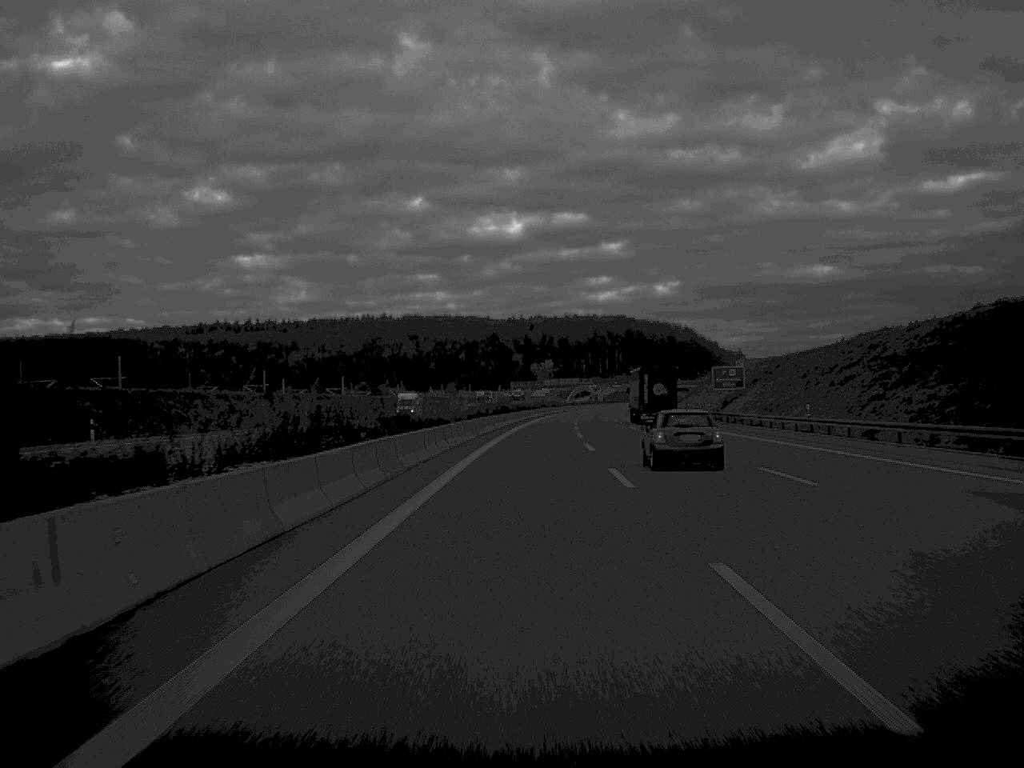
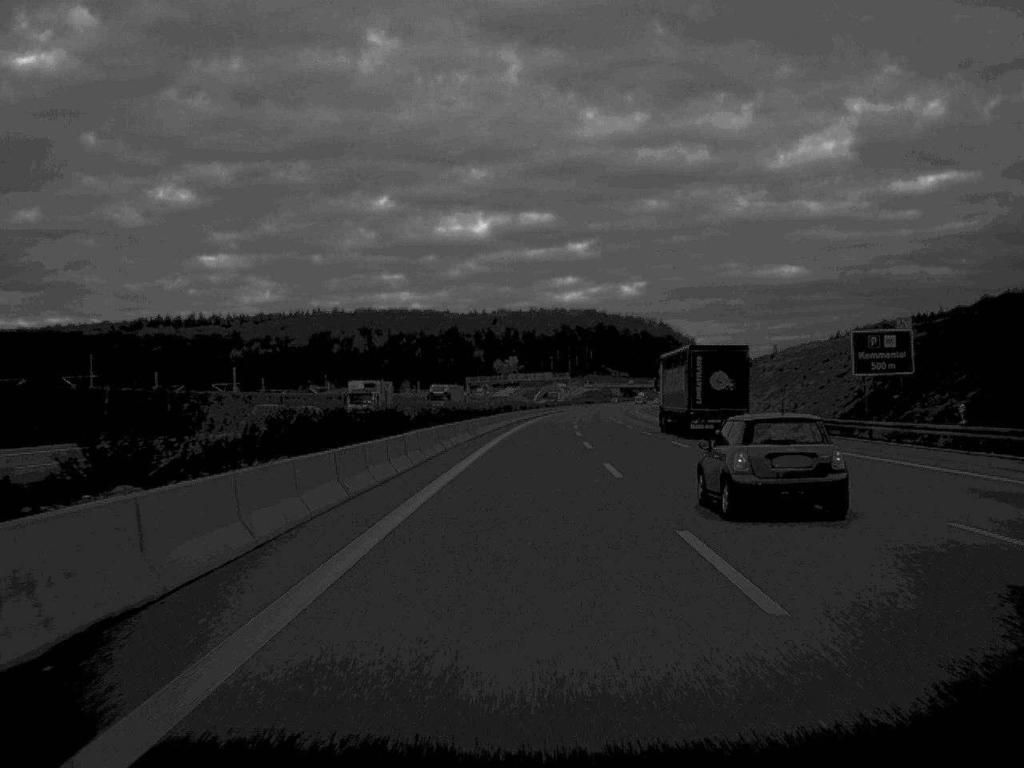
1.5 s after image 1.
(+1.0, +68.0) m; +2°
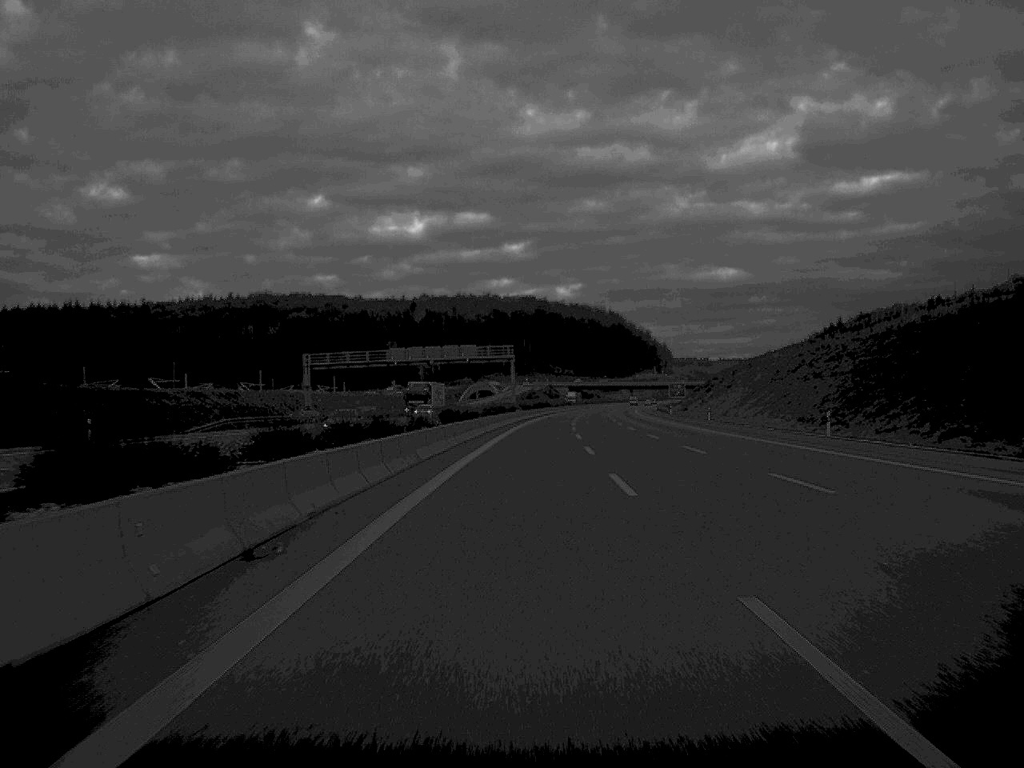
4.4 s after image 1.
(+3.5, +130.0) m; +3°
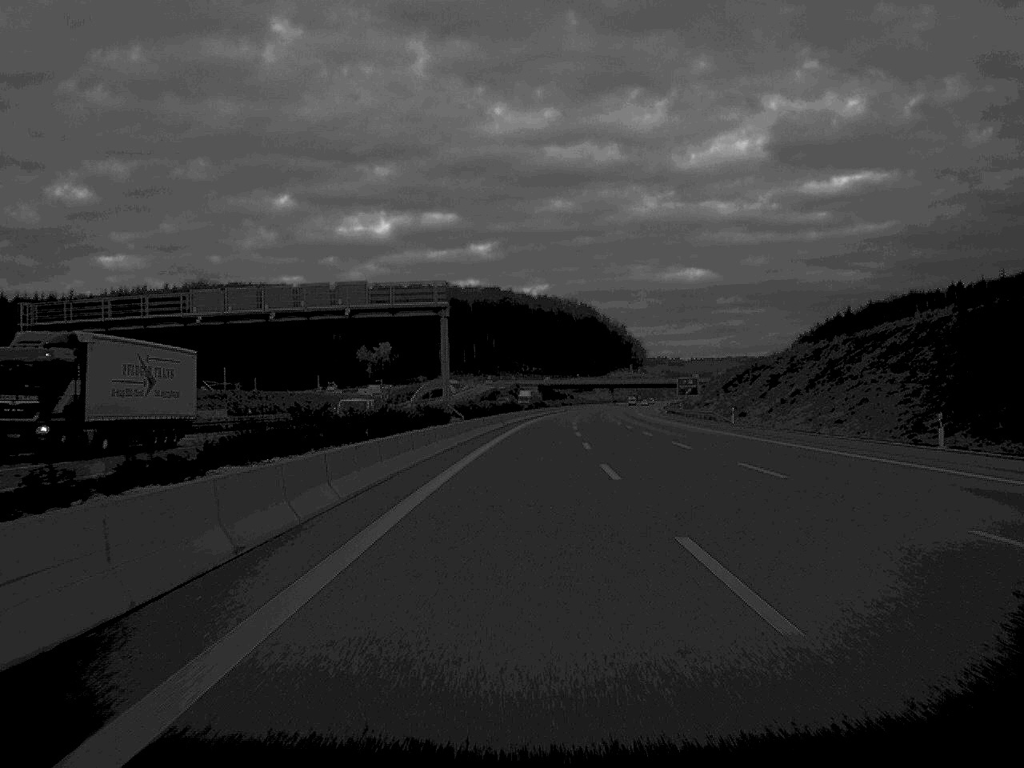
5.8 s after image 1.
(+0.9, +66.5) m; +2°
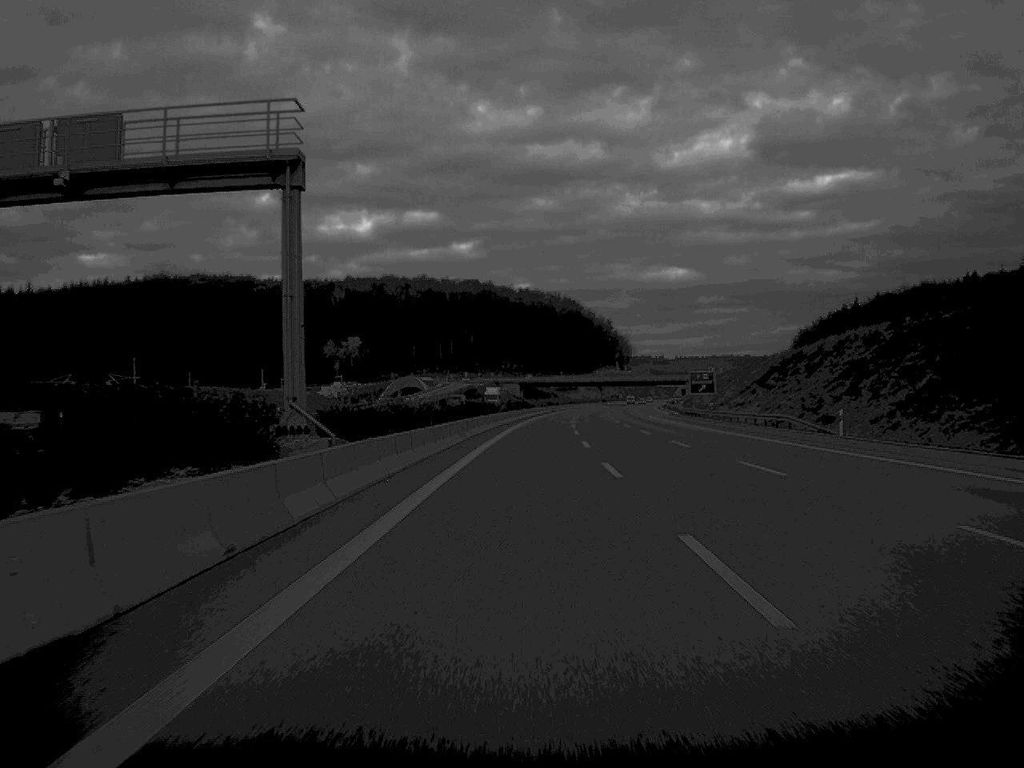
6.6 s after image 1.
(+0.3, +36.3) m; +1°
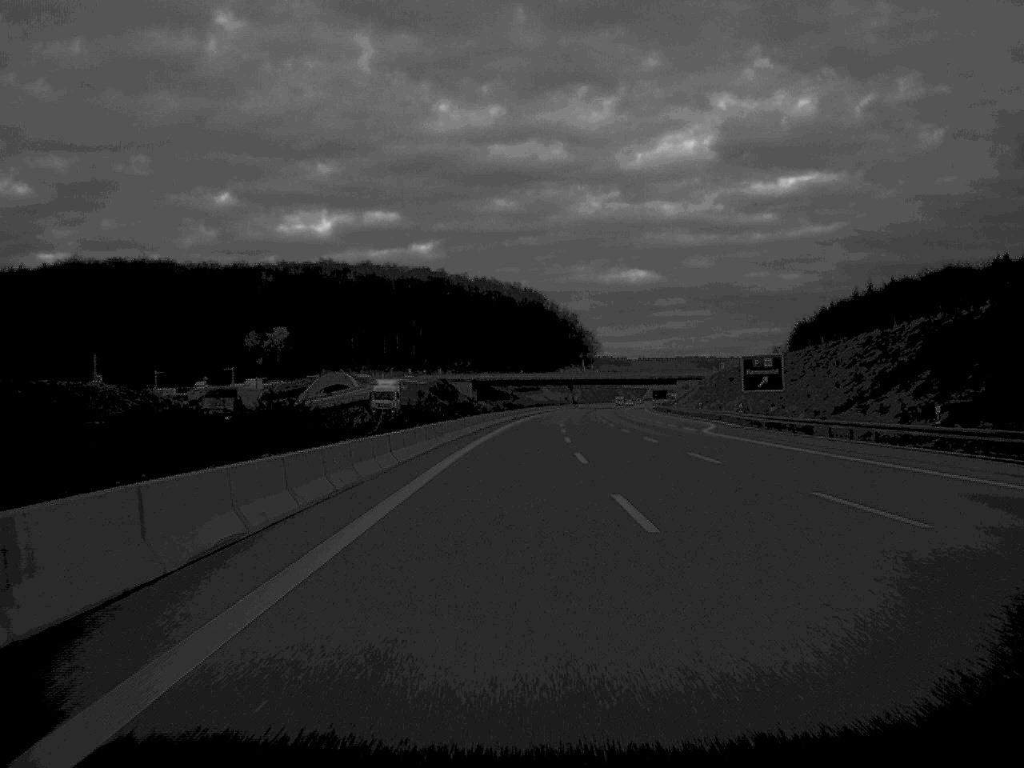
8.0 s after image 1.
(+1.0, +63.5) m; +2°
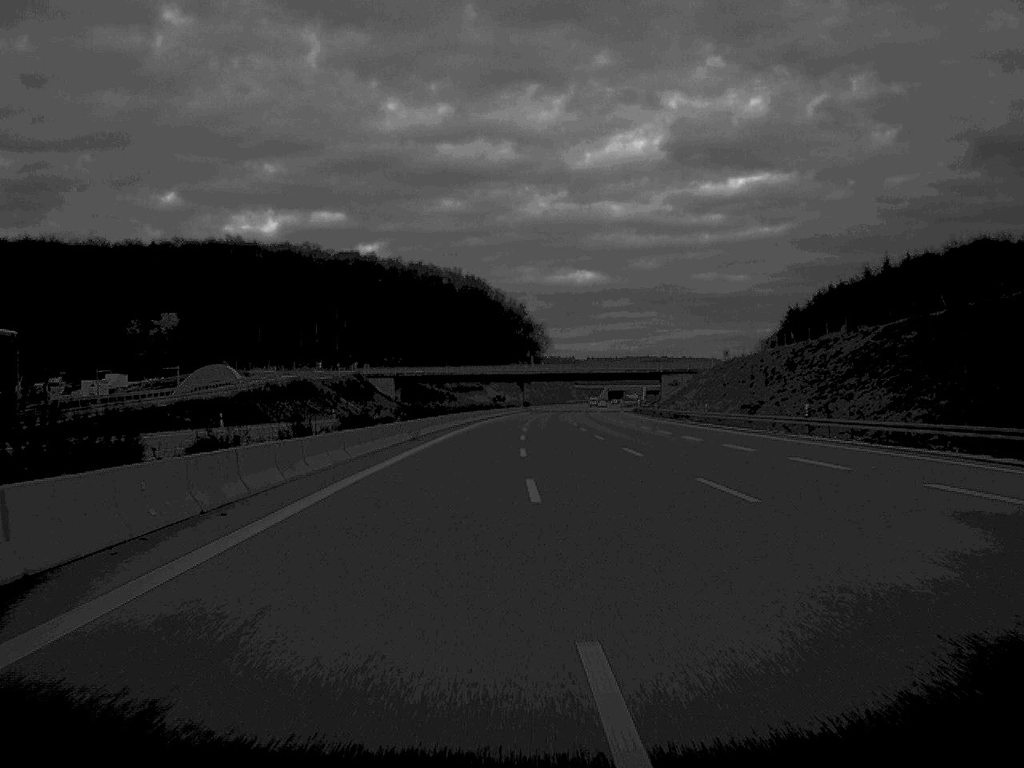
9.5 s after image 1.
(+1.5, +66.5) m; +2°
